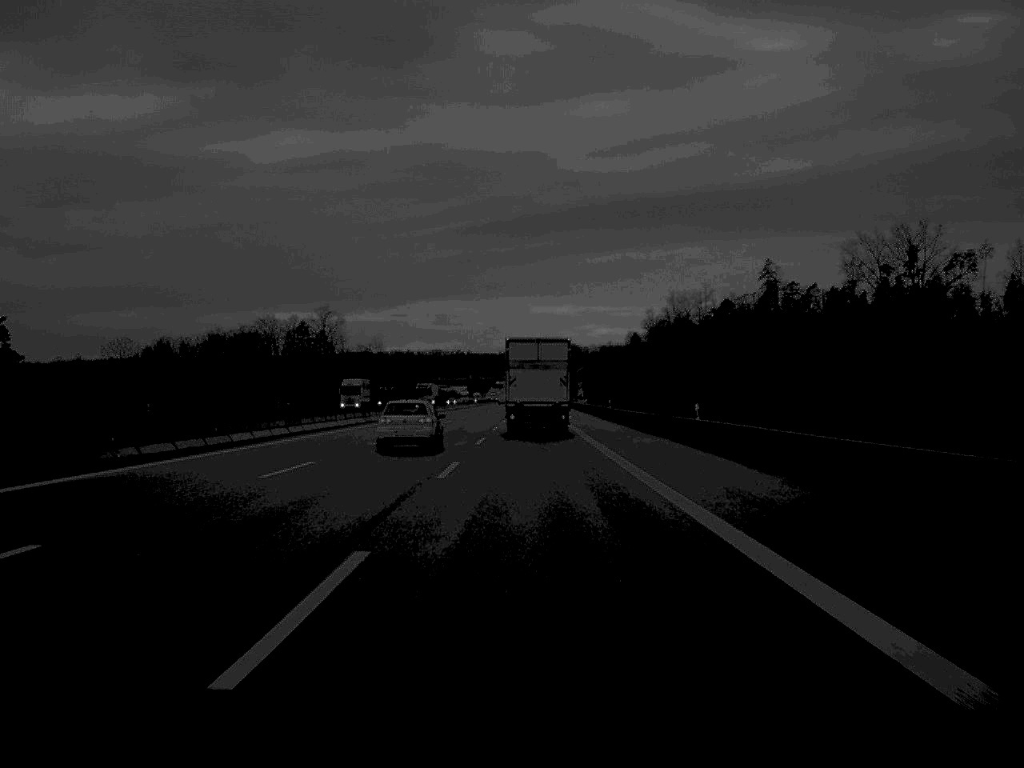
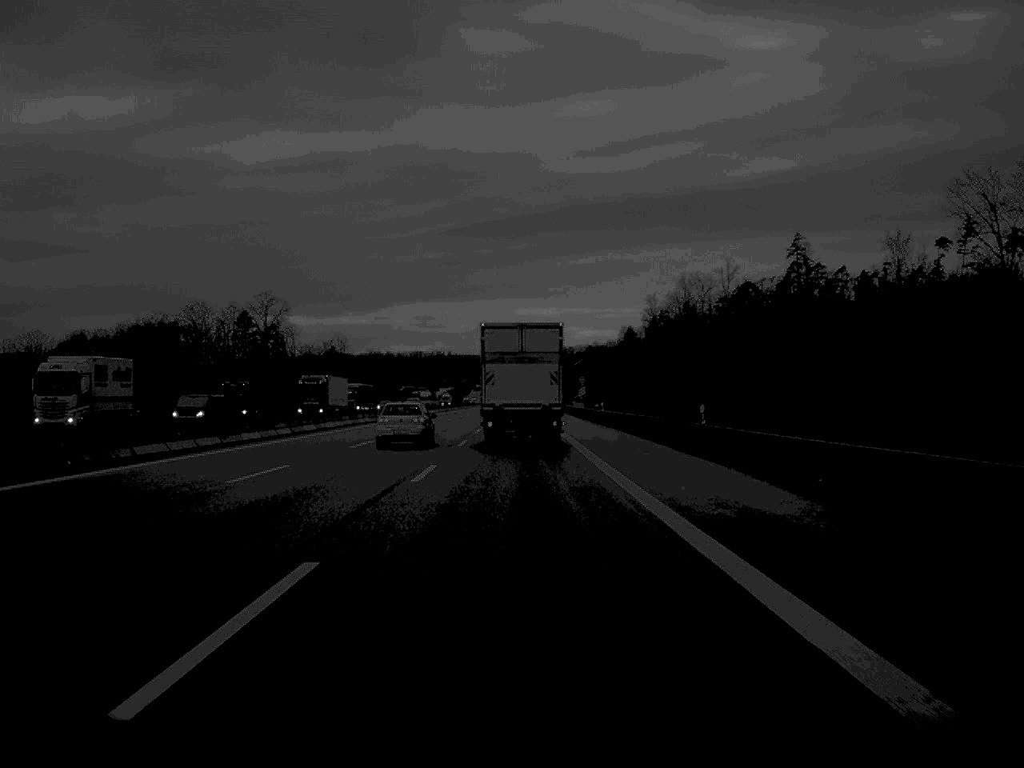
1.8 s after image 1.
(+0.4, +54.3) m; +1°
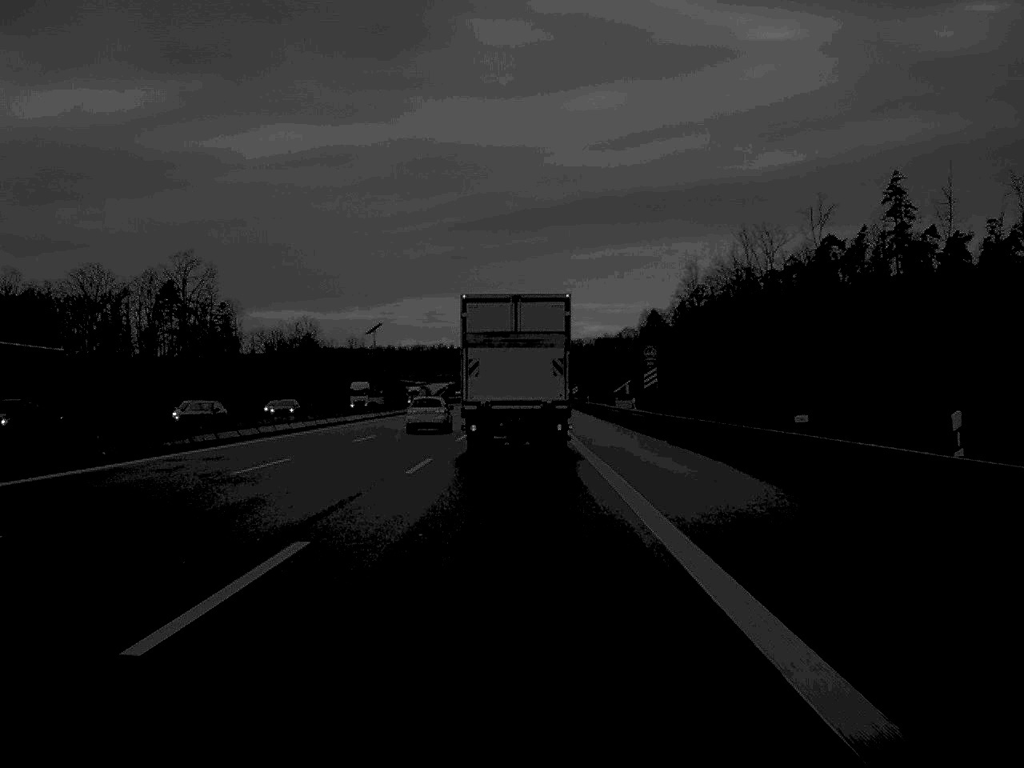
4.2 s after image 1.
(-0.1, +70.2) m; 0°
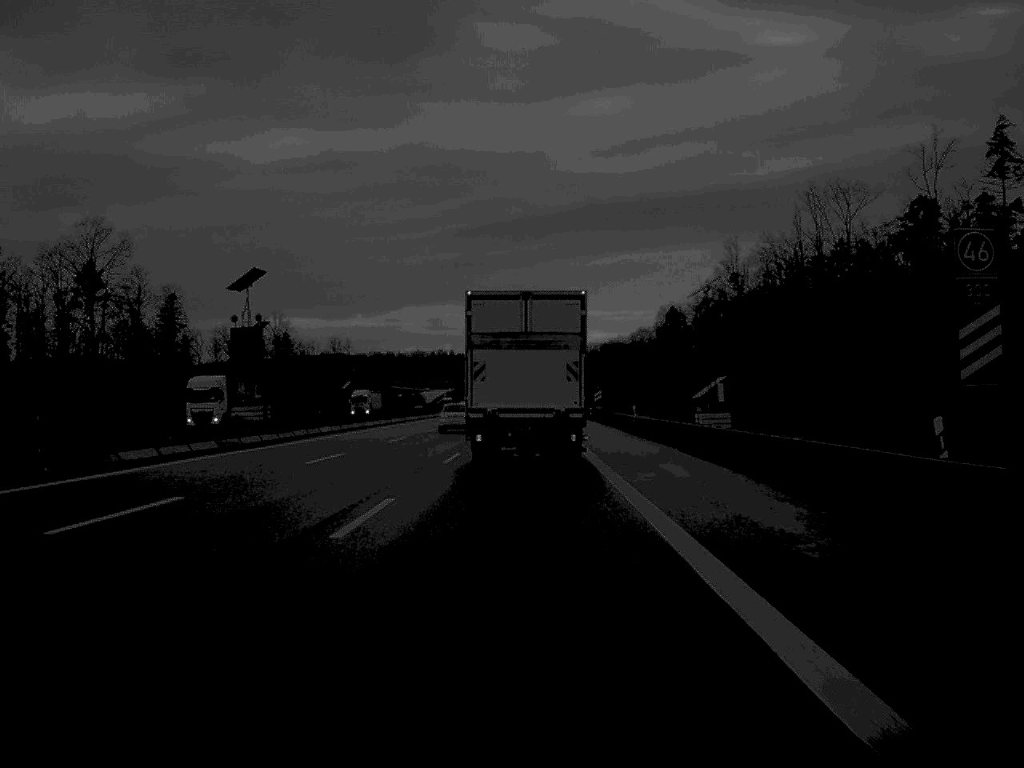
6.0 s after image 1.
(-0.1, +46.5) m; 0°
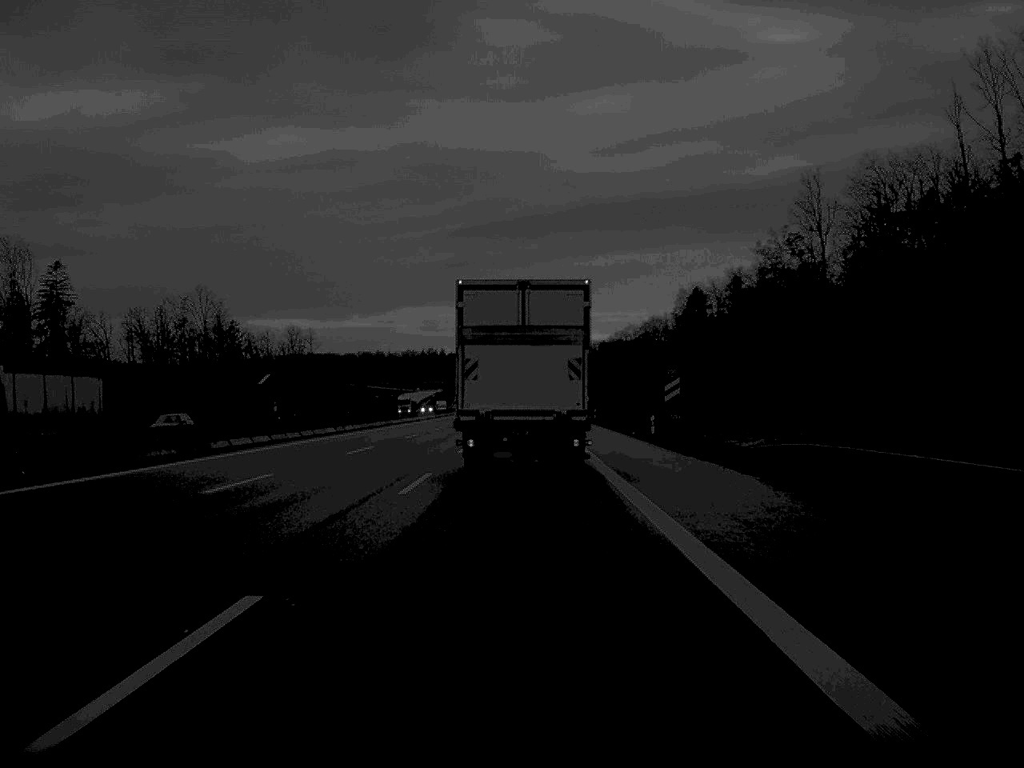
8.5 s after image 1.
(+0.3, +64.2) m; 0°
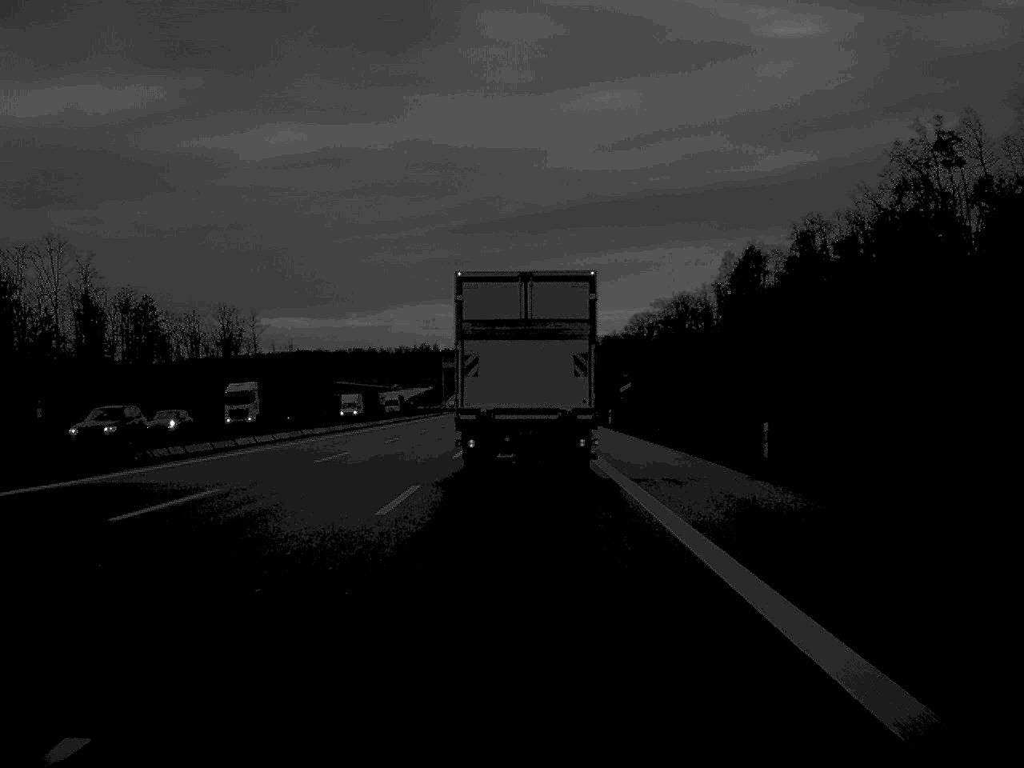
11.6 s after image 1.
(+0.1, +76.2) m; 0°
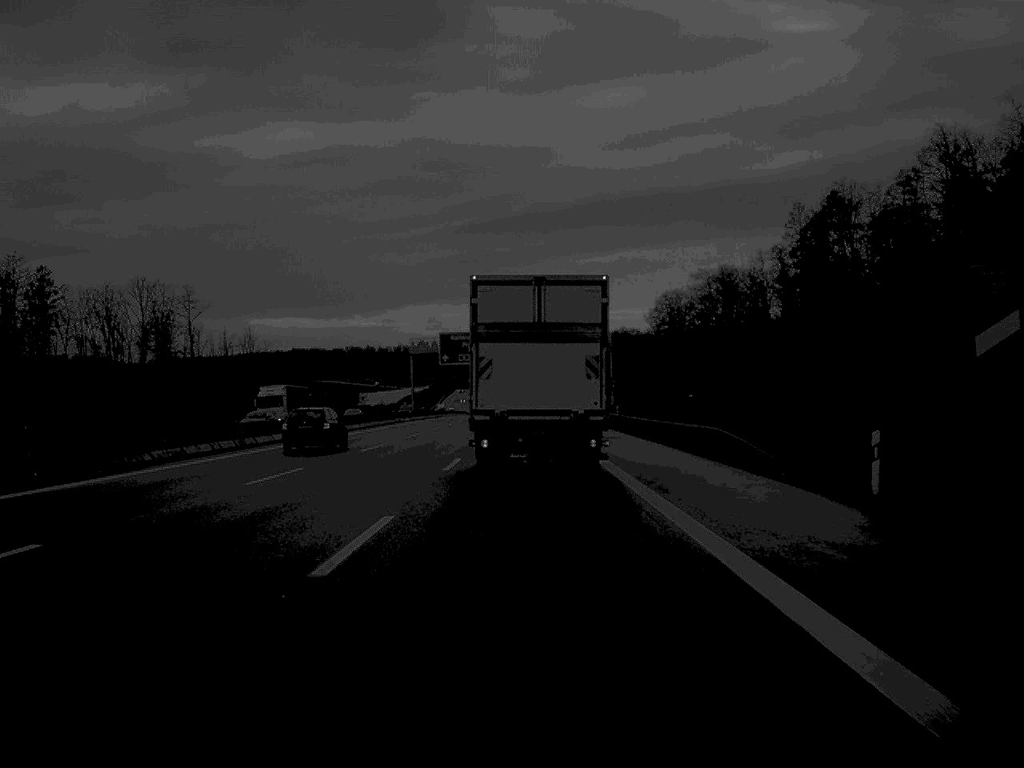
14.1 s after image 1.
(-0.1, +60.1) m; 0°
